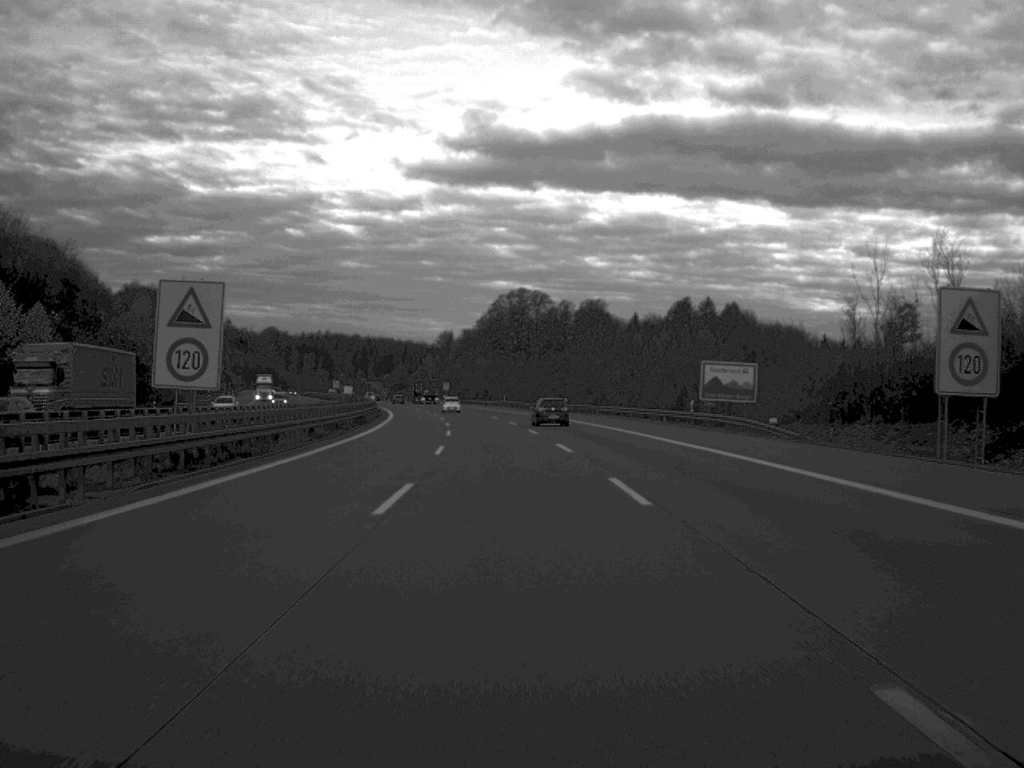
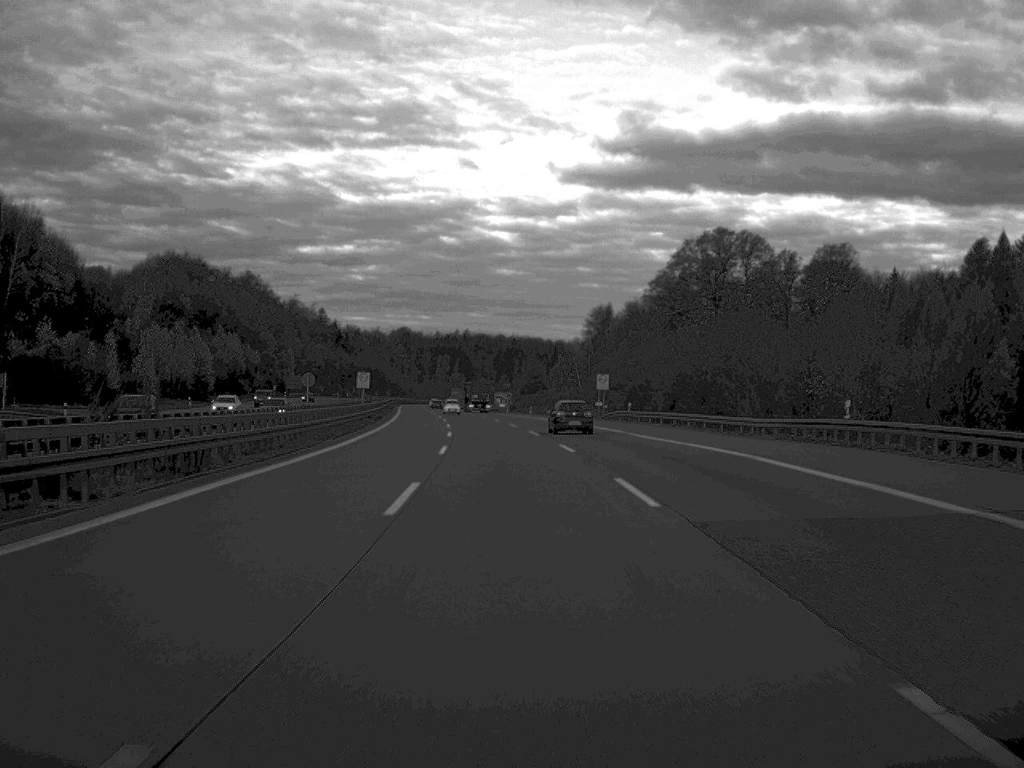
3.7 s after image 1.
(-7.6, +124.3) m; -7°
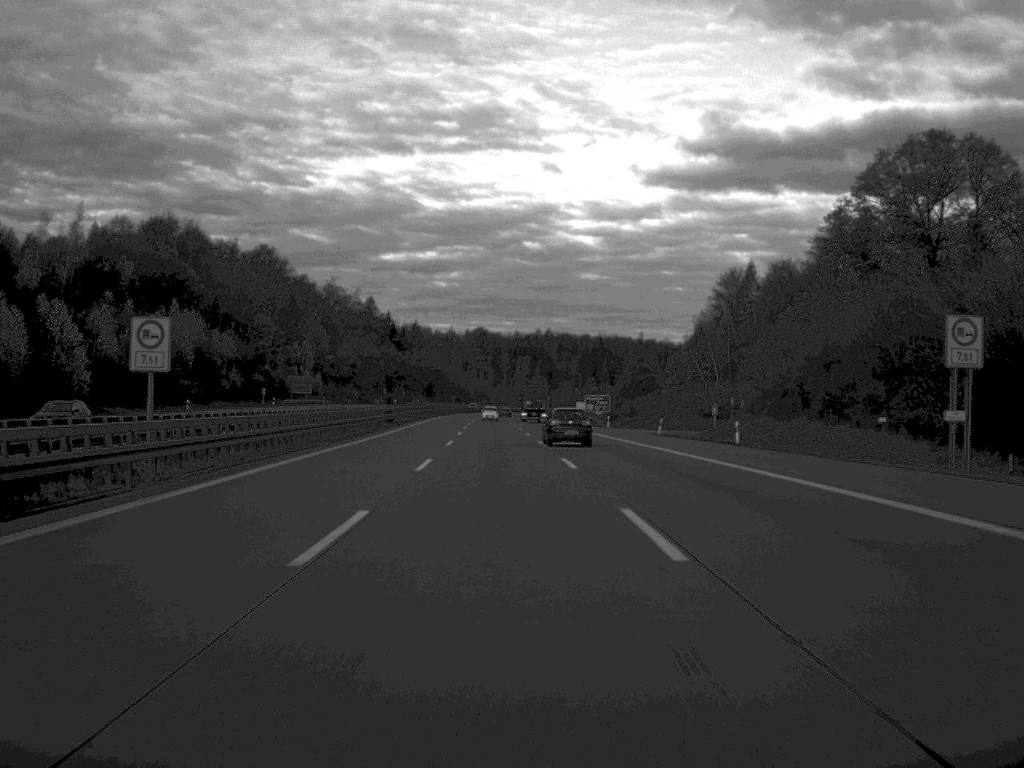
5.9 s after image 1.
(-2.6, +77.1) m; -4°
